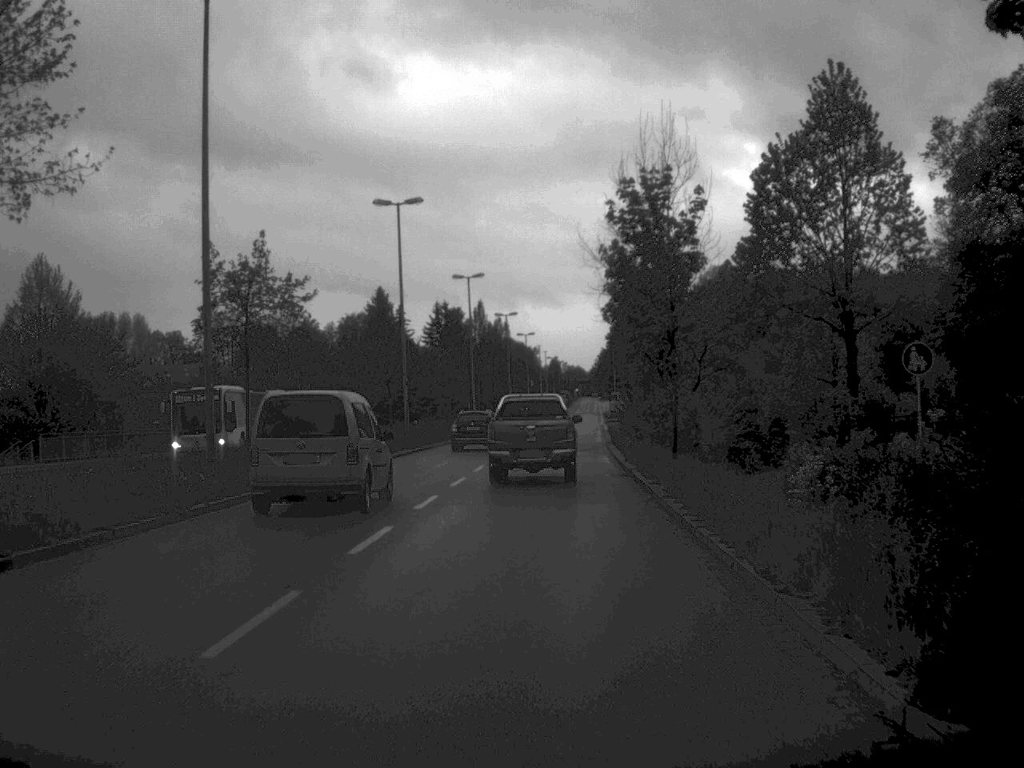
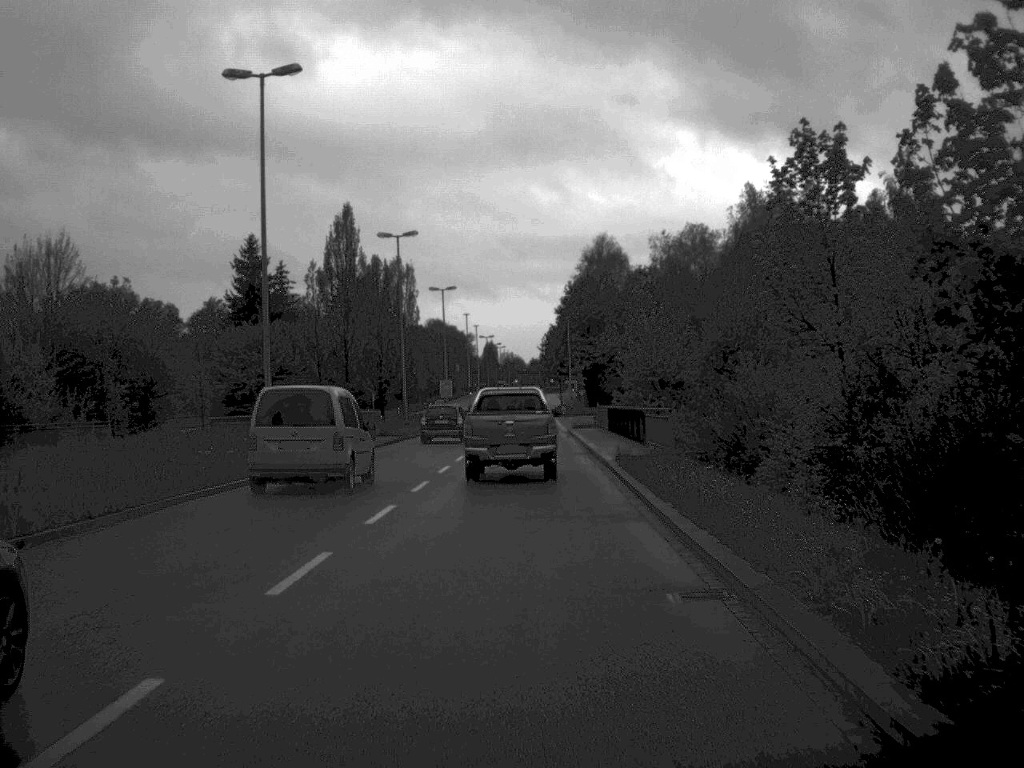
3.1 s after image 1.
(+1.4, +50.7) m; +3°
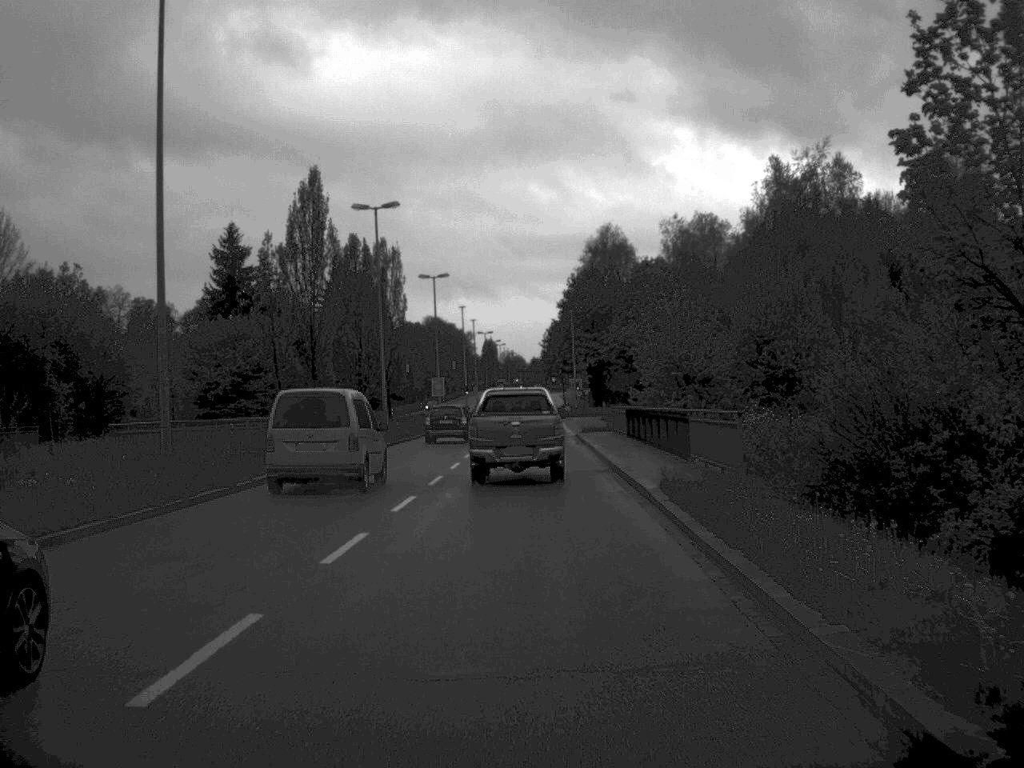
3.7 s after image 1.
(0.0, +9.7) m; 0°
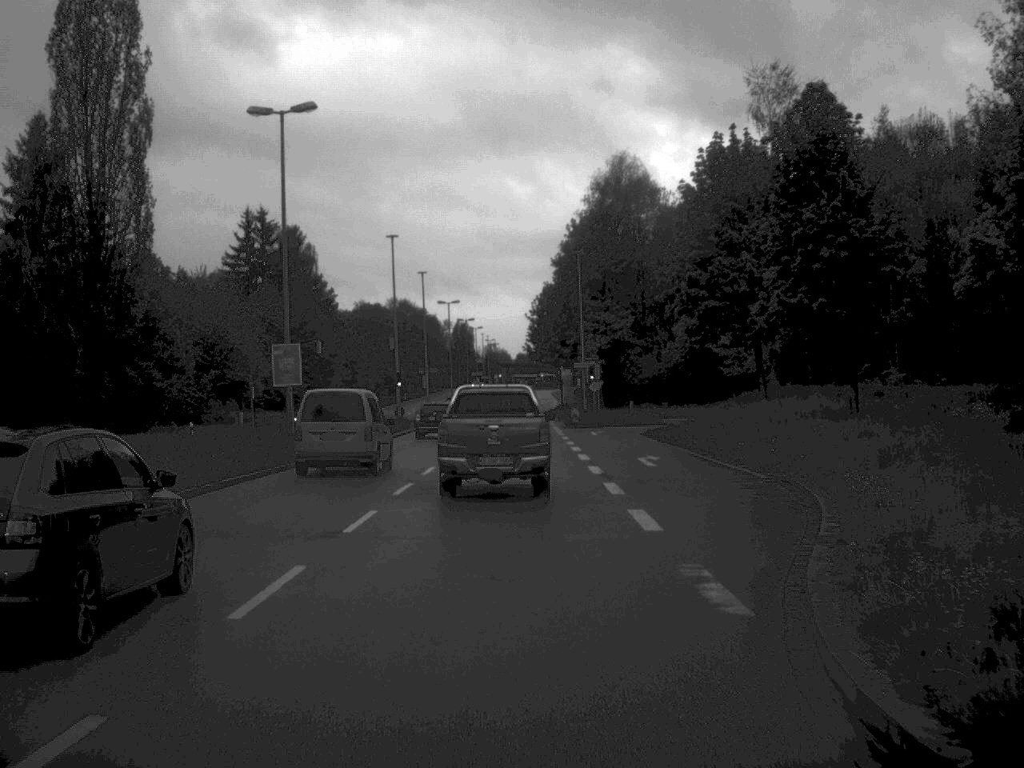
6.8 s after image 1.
(+0.4, +50.4) m; 0°
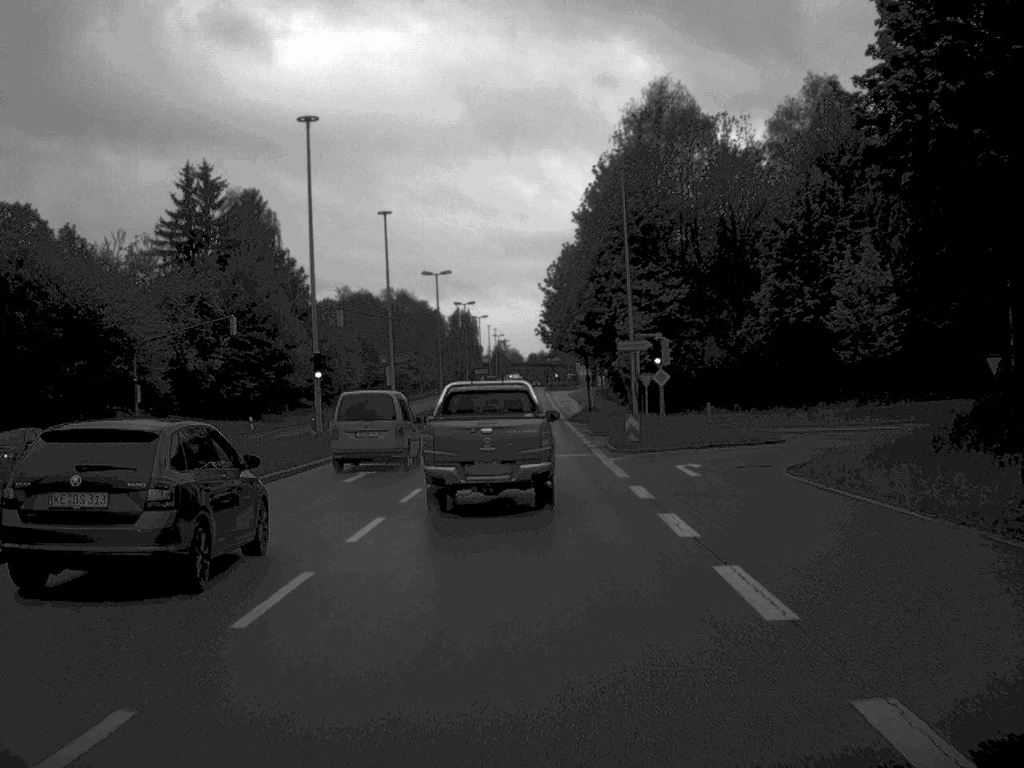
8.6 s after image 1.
(-0.1, +29.5) m; -1°
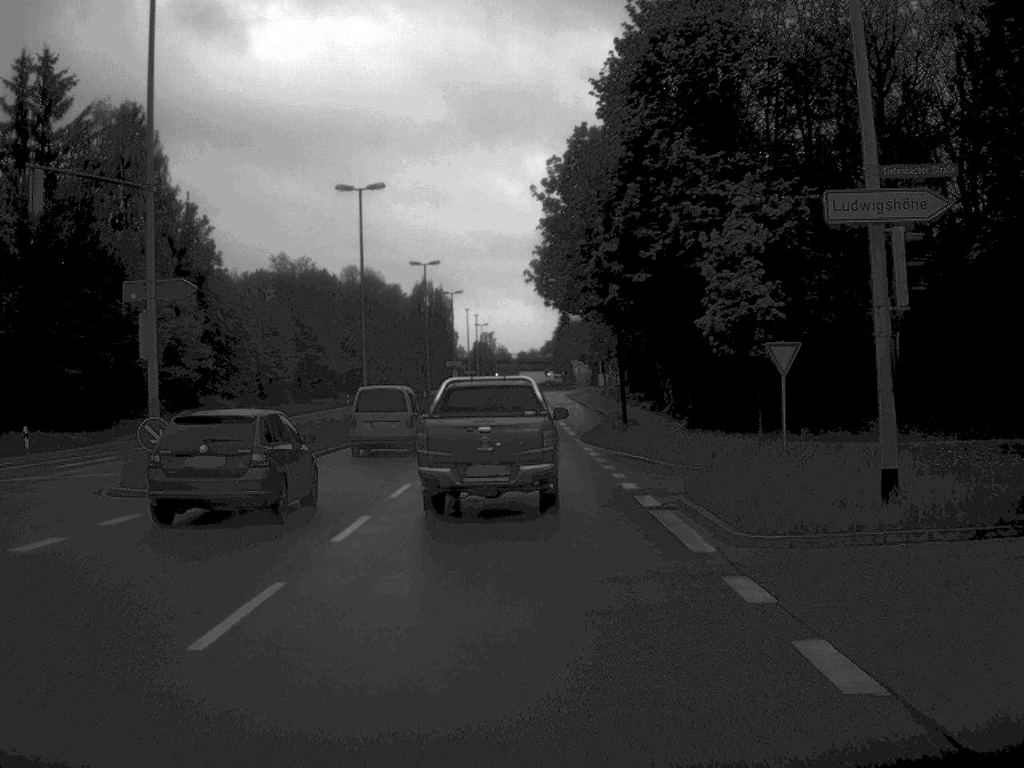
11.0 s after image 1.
(+0.2, +36.8) m; 0°
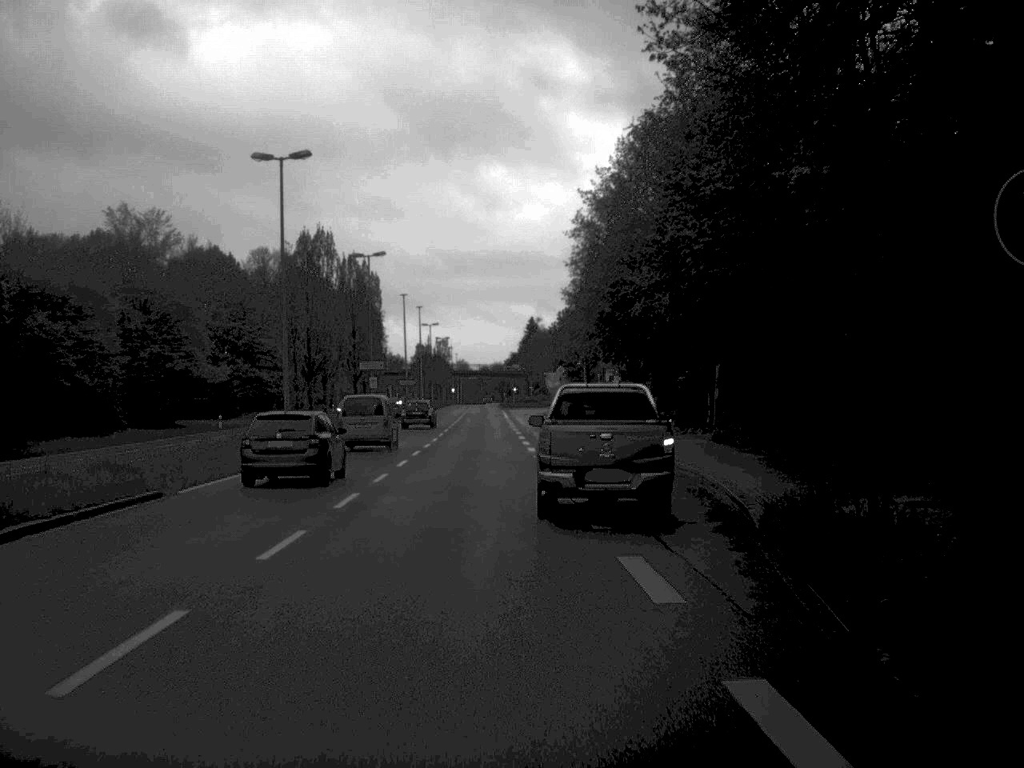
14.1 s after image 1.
(+0.2, +43.2) m; +2°
